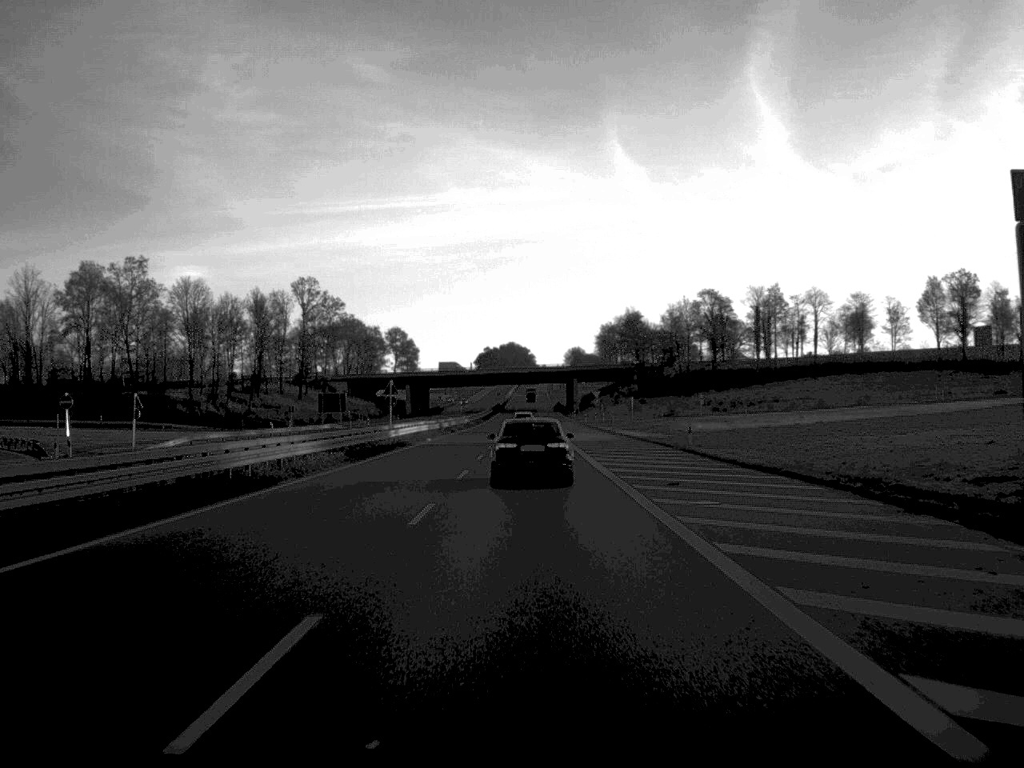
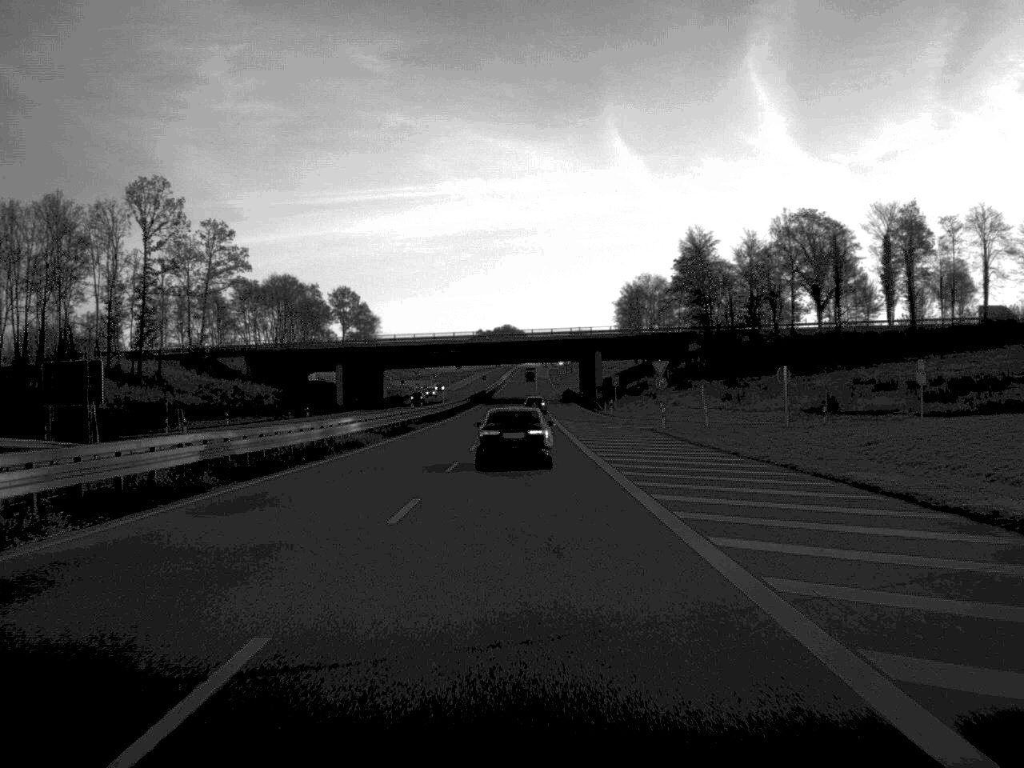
(+0.1, +85.0) m; 0°
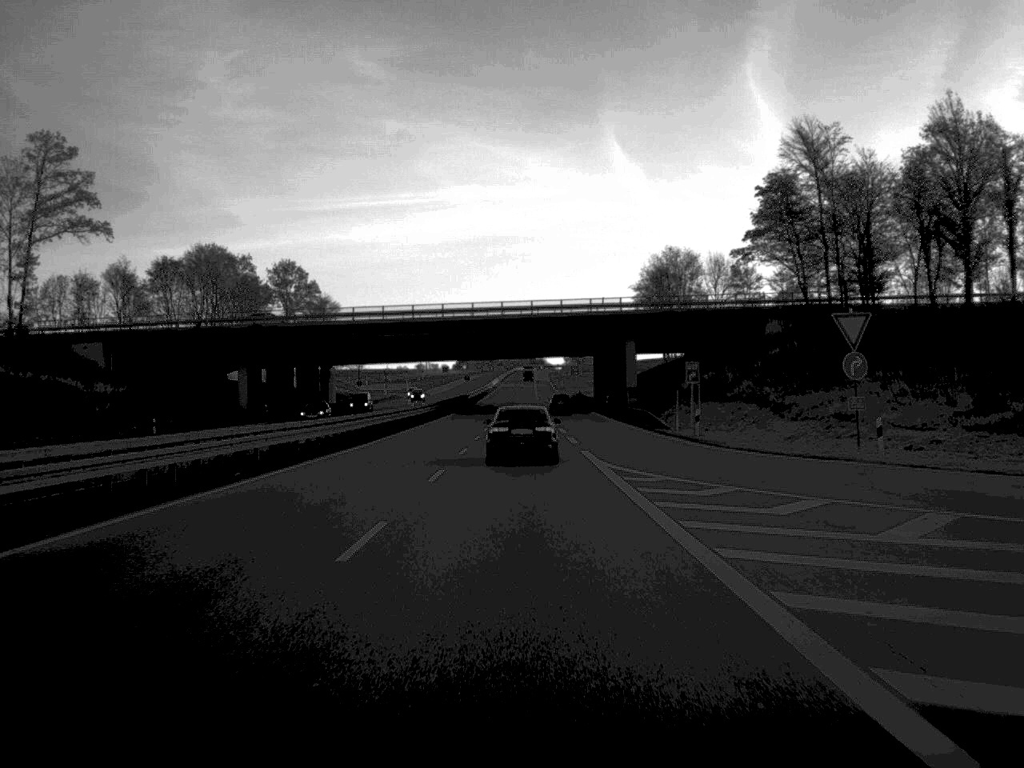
(0.0, +52.1) m; 0°
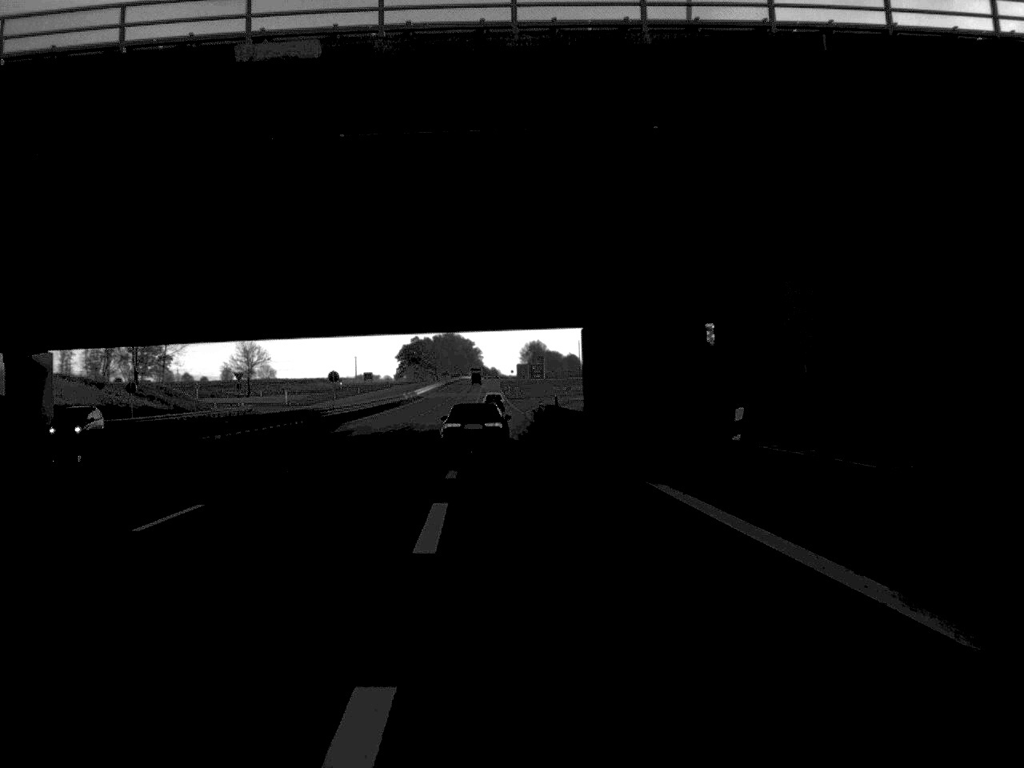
(+2.1, +78.8) m; +2°
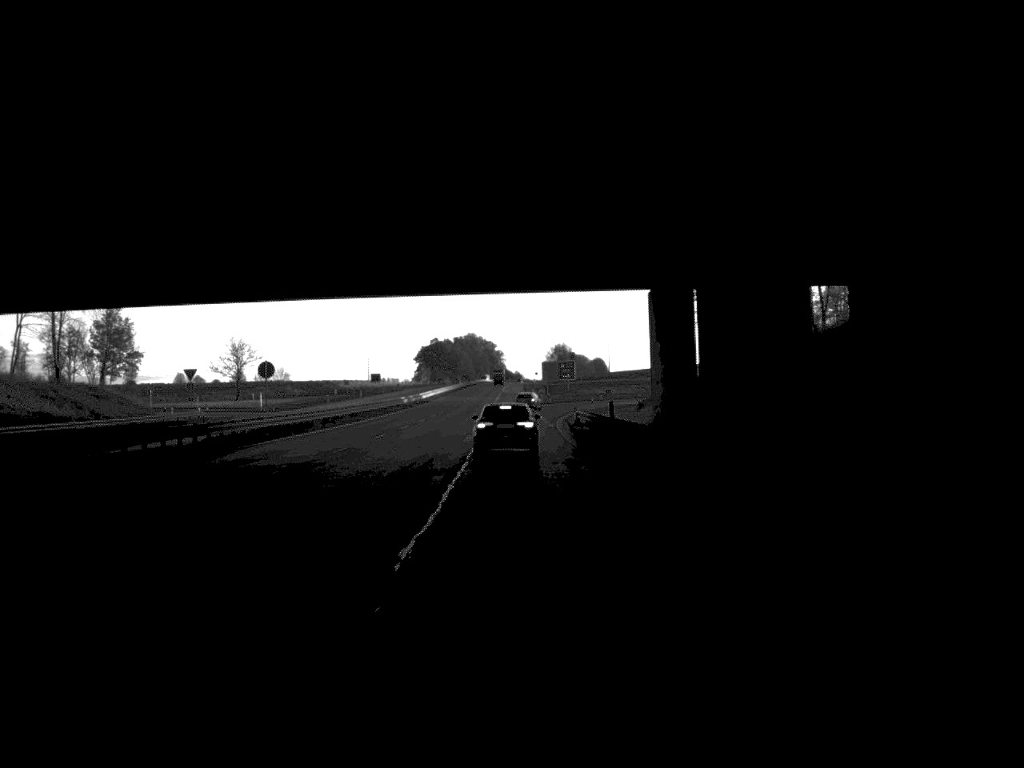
(-0.3, +28.3) m; -1°
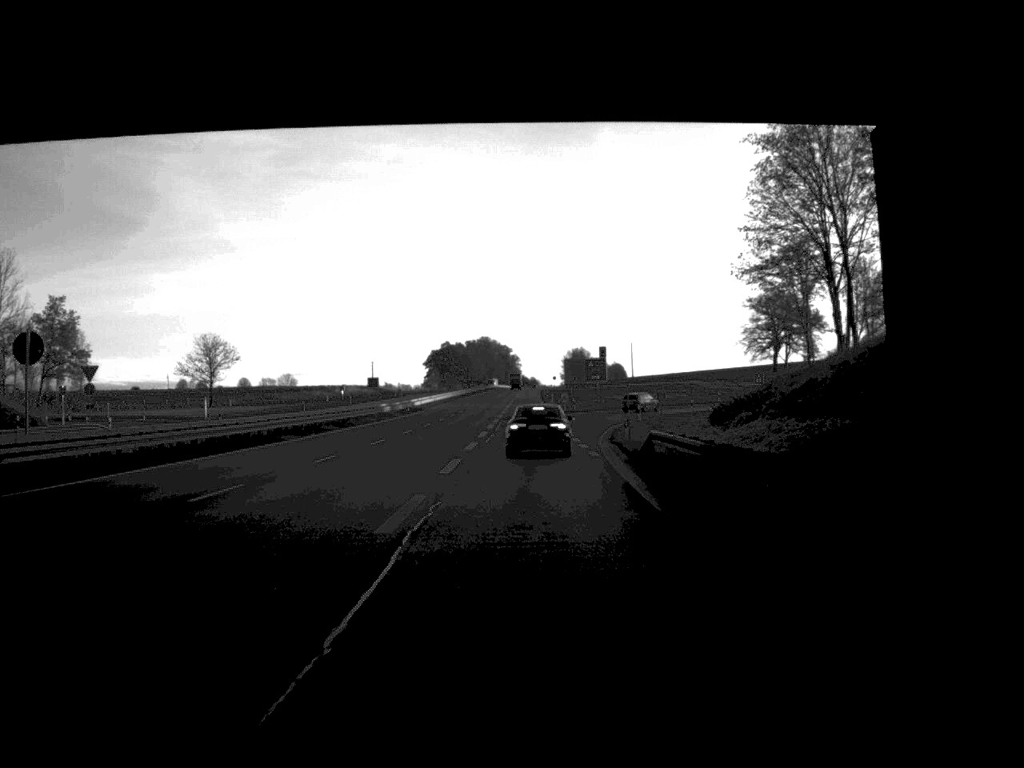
(-0.2, +28.8) m; -1°
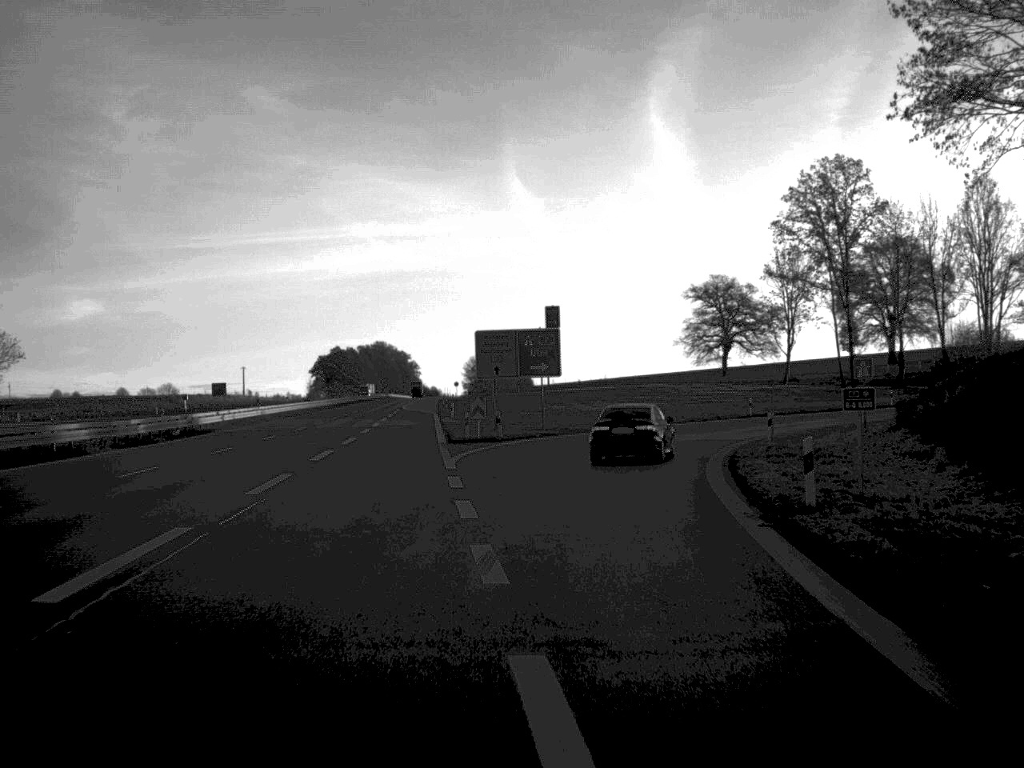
(+1.2, +53.5) m; +5°
